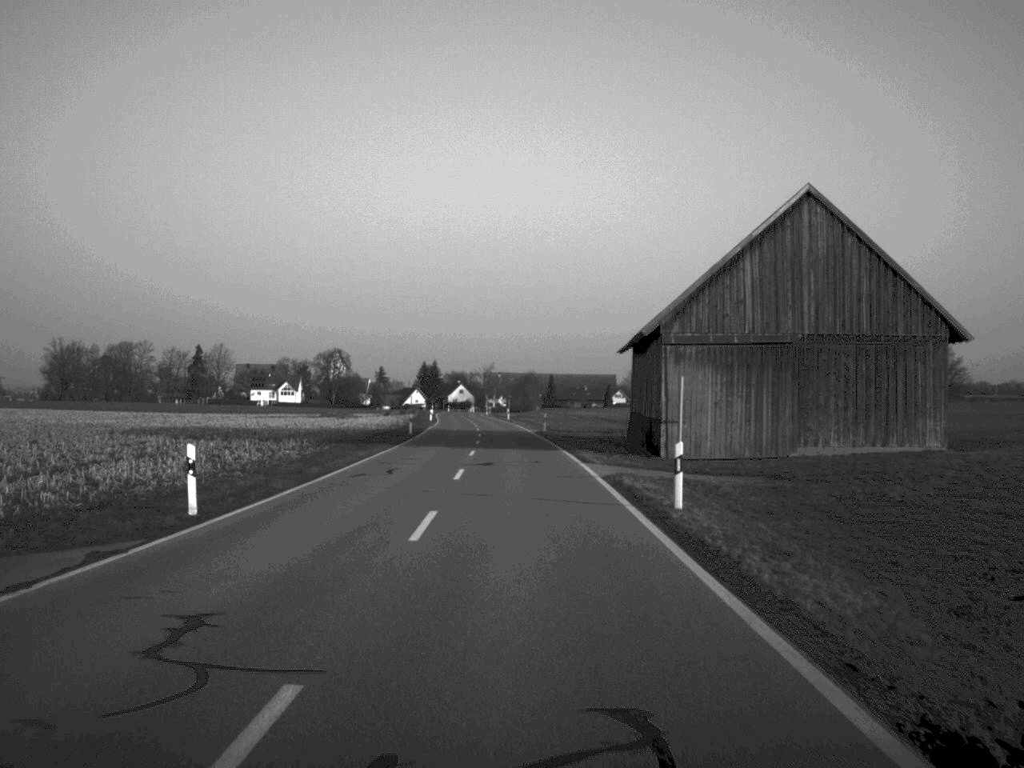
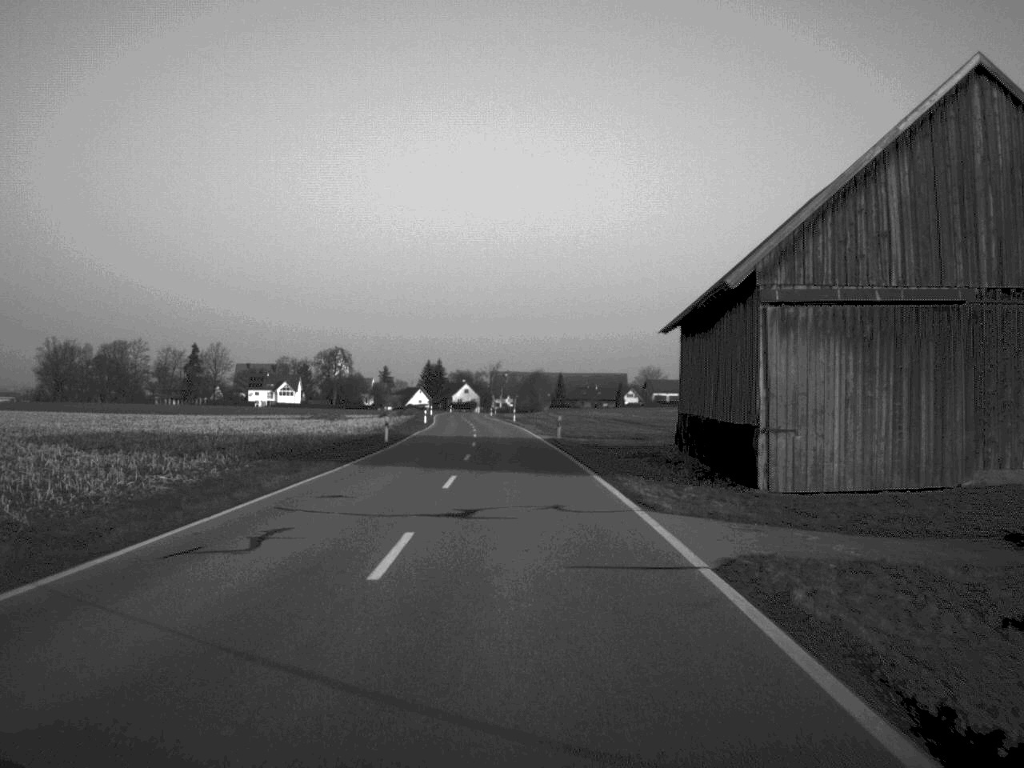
(0.0, +15.3) m; 0°
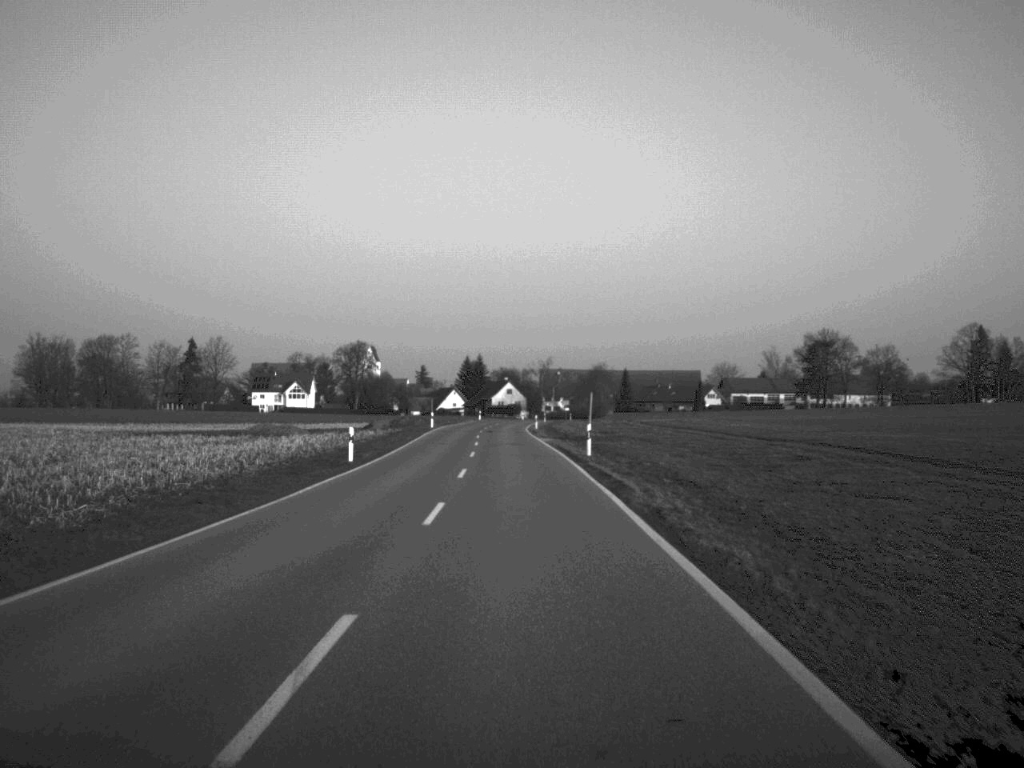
(-1.2, +64.8) m; -2°
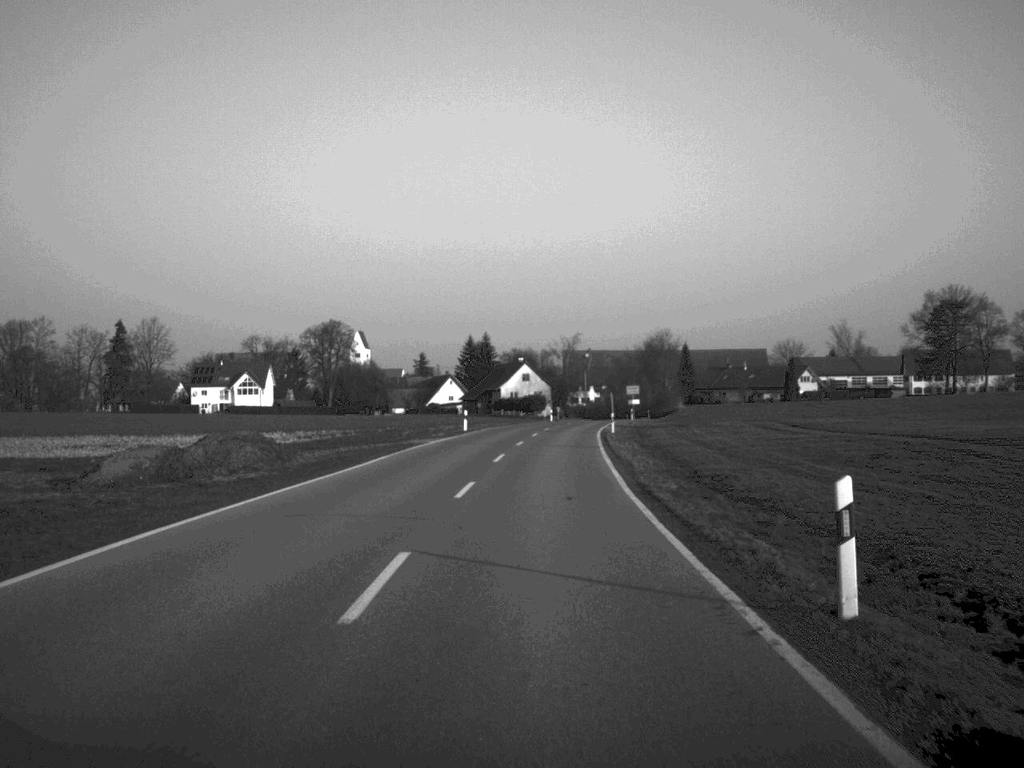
(-1.3, +79.0) m; 0°
